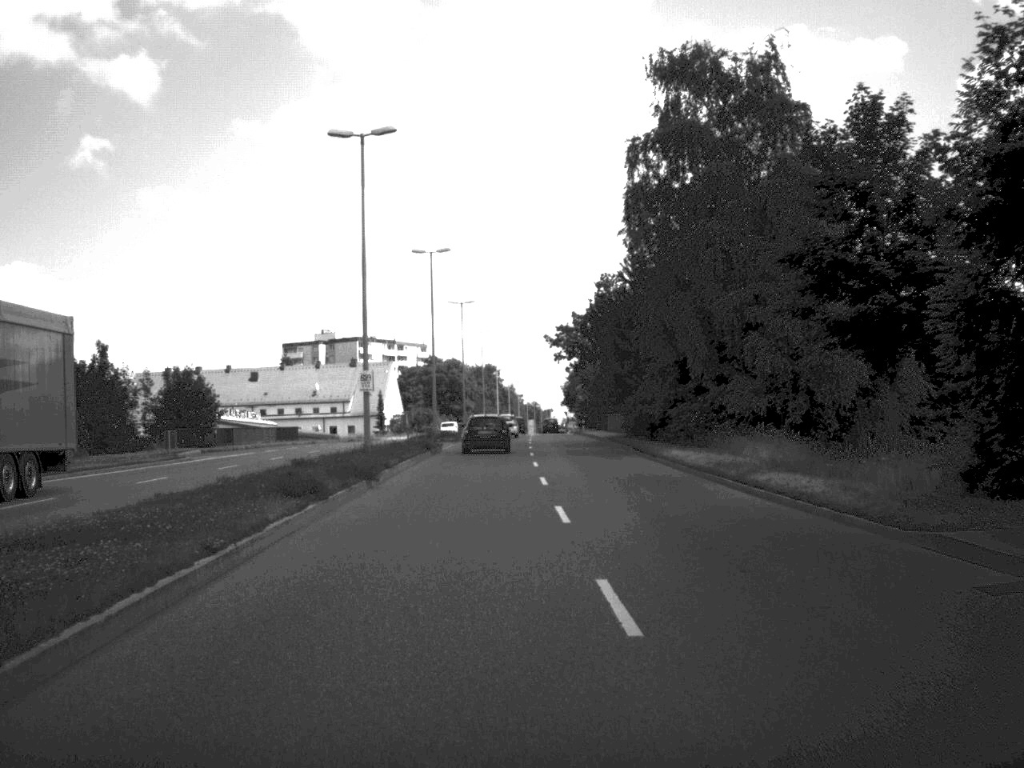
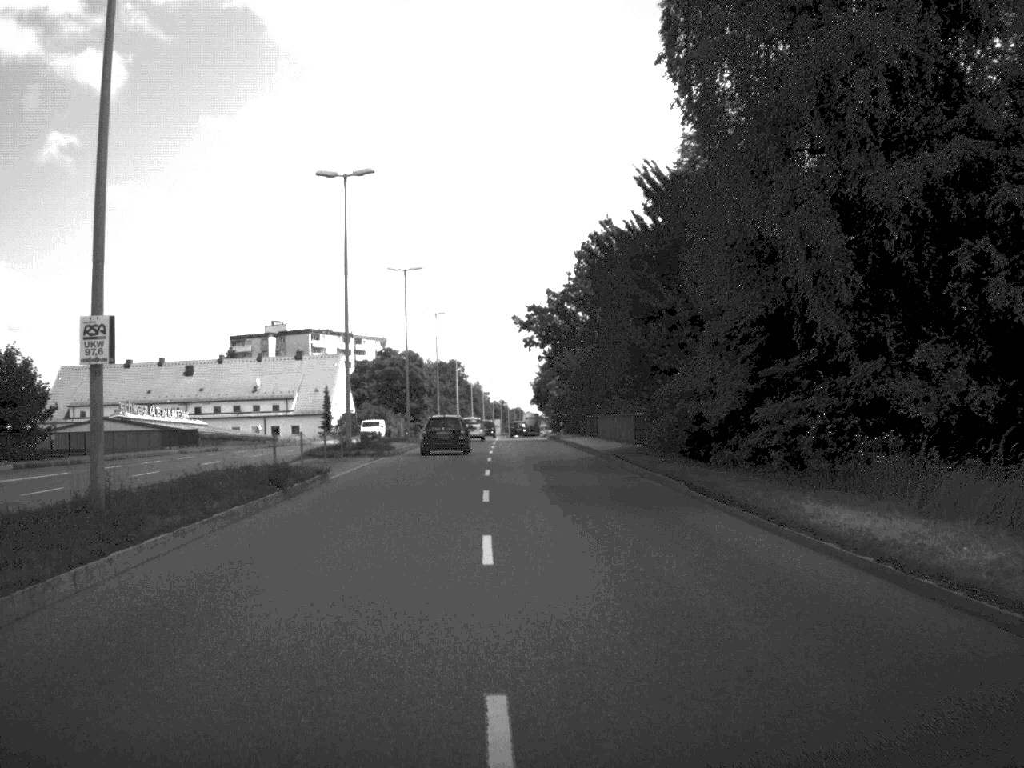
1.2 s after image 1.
(+0.3, +22.3) m; +1°
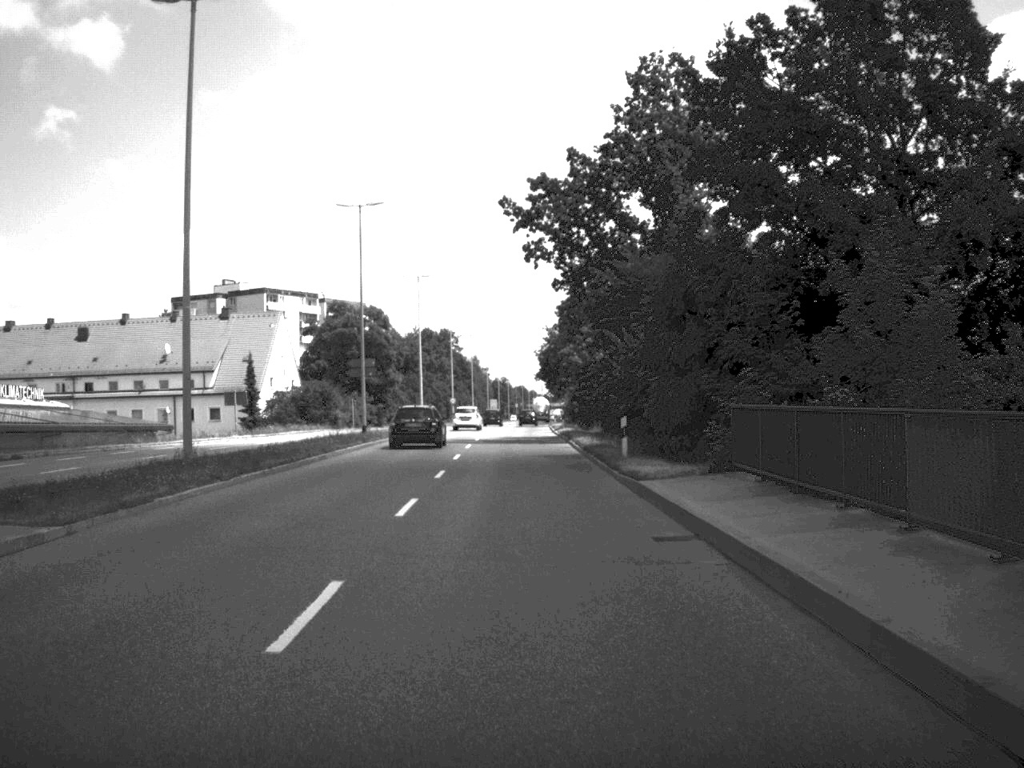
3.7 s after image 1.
(0.0, +49.1) m; 0°
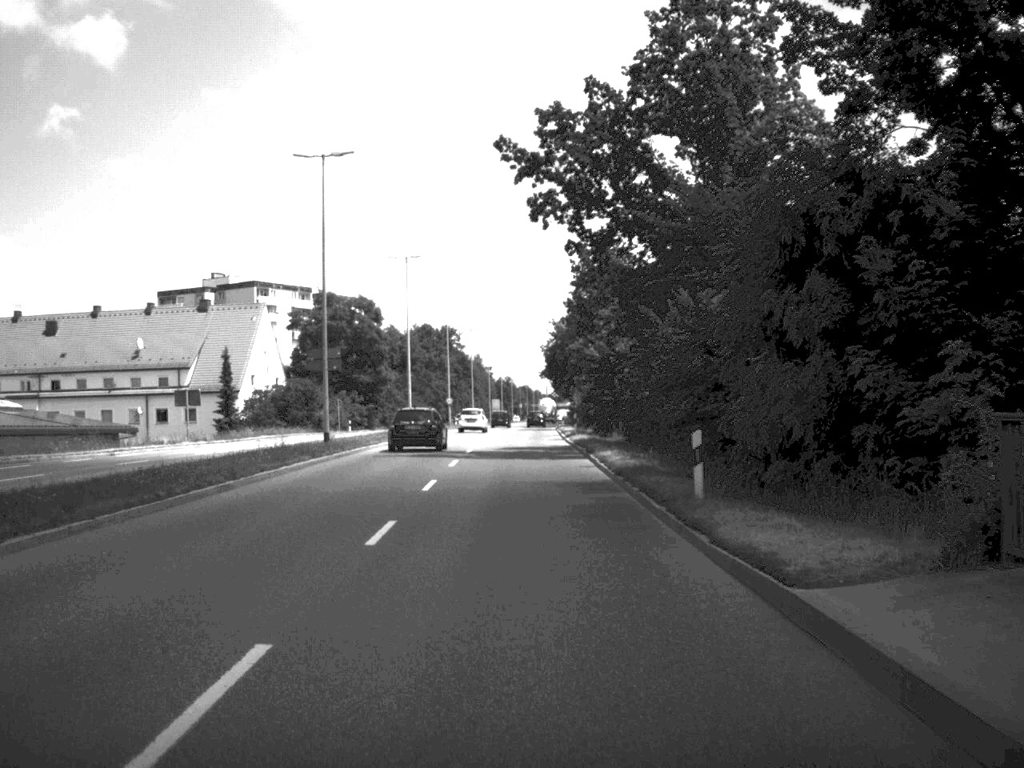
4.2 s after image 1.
(0.0, +11.6) m; 0°
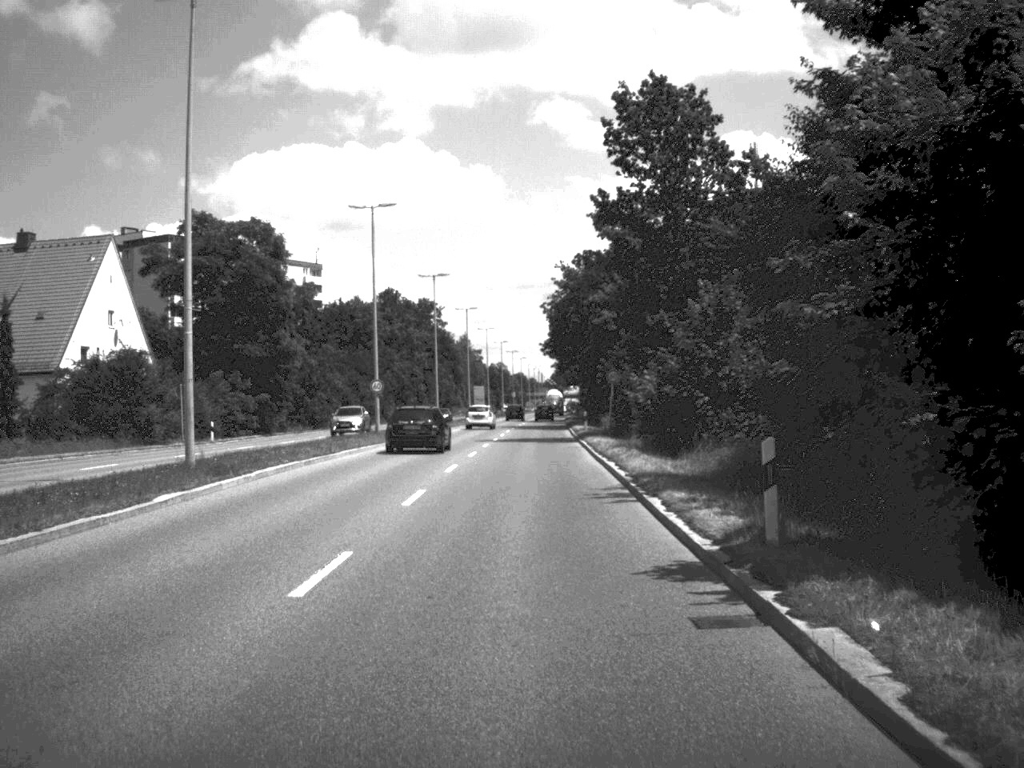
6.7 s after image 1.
(-0.1, +47.7) m; 0°
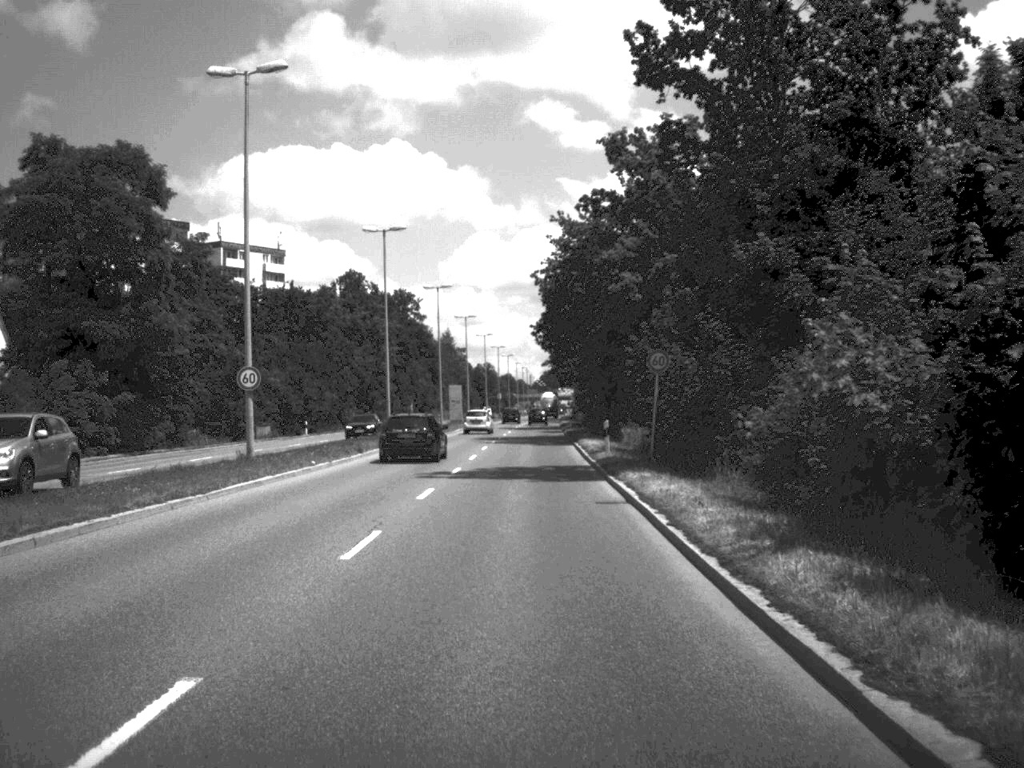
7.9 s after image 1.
(+0.1, +23.6) m; 0°
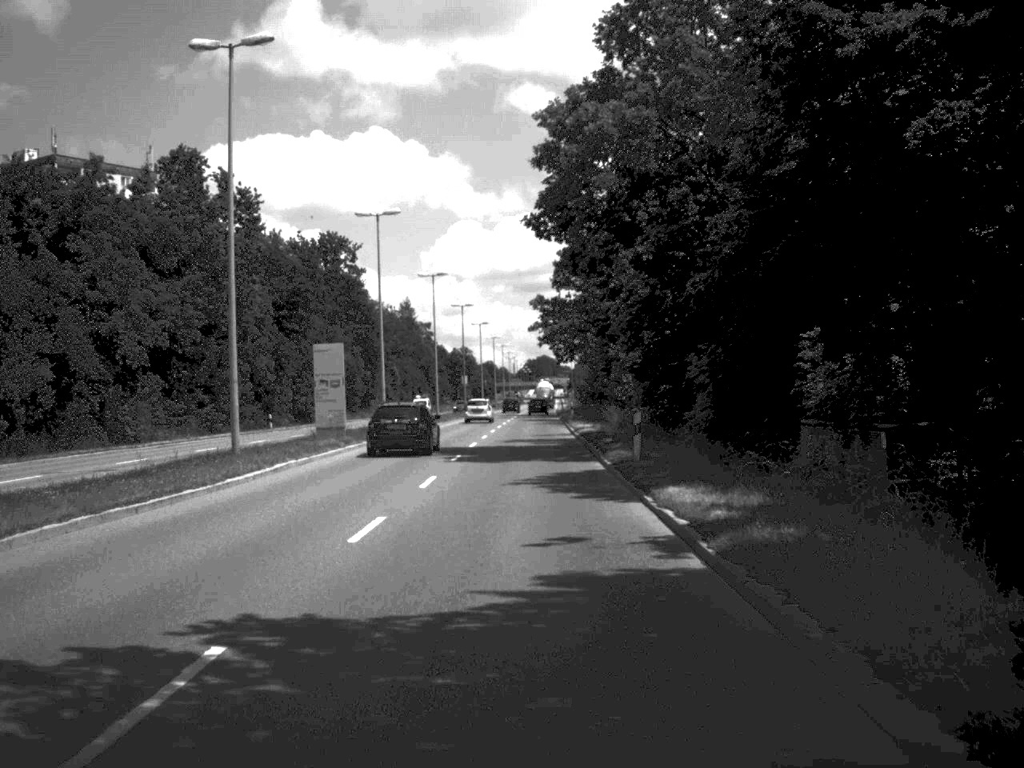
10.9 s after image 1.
(+0.3, +60.8) m; 0°
